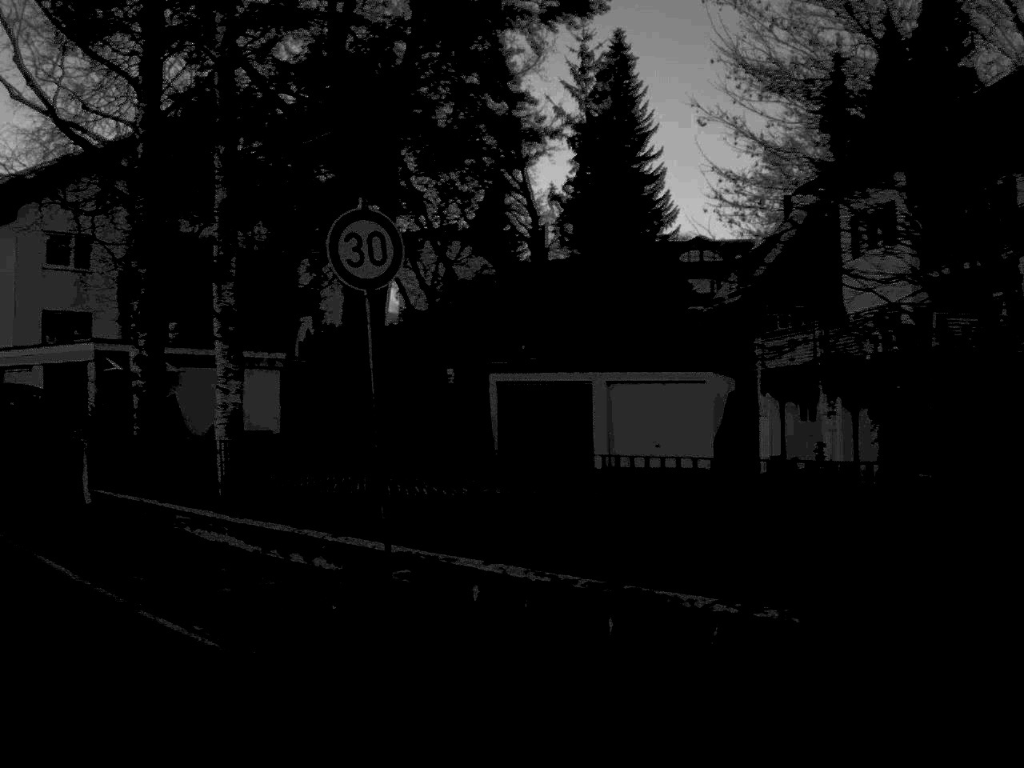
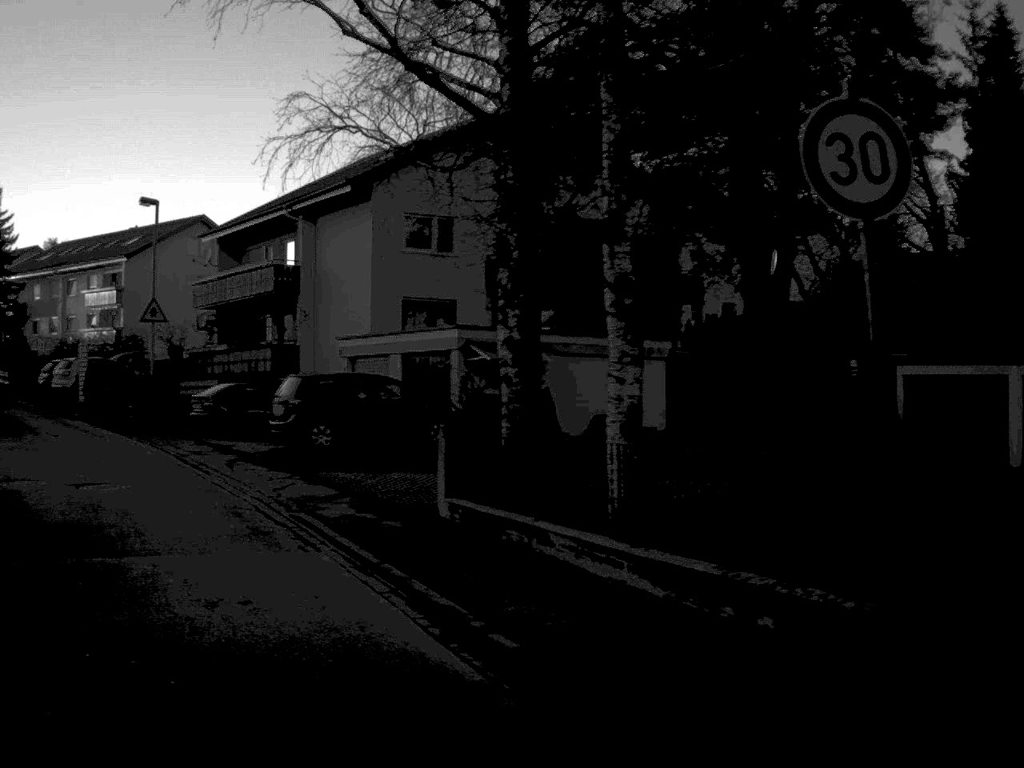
(-0.5, +3.2) m; -16°
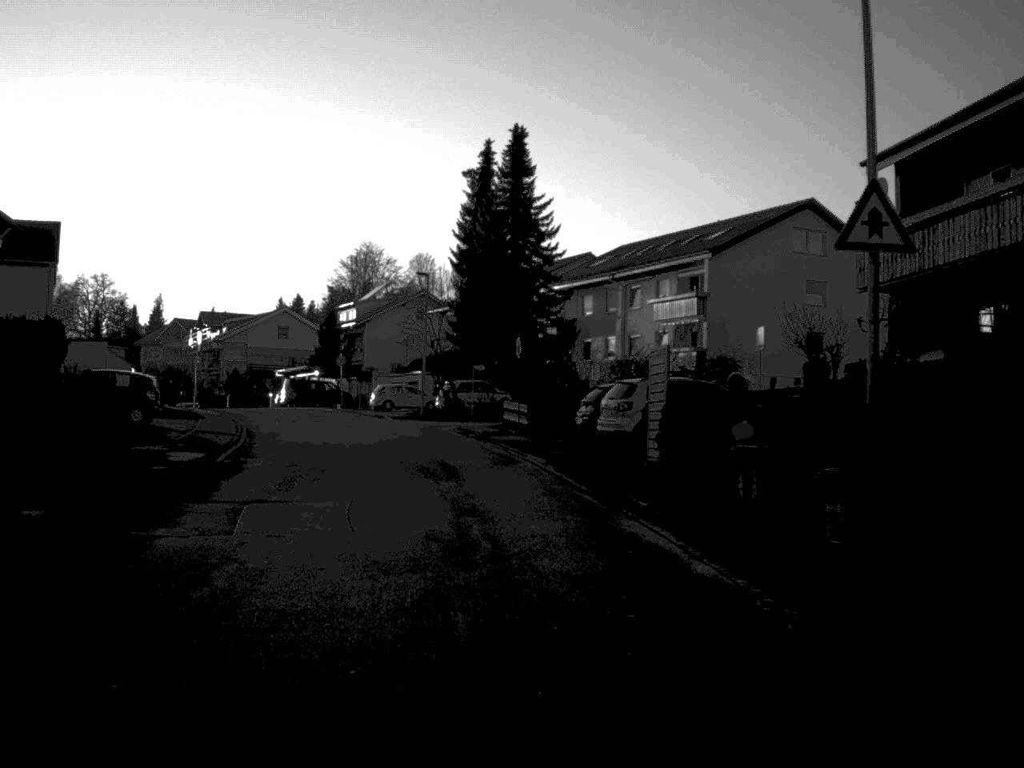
(-7.0, +22.3) m; -24°
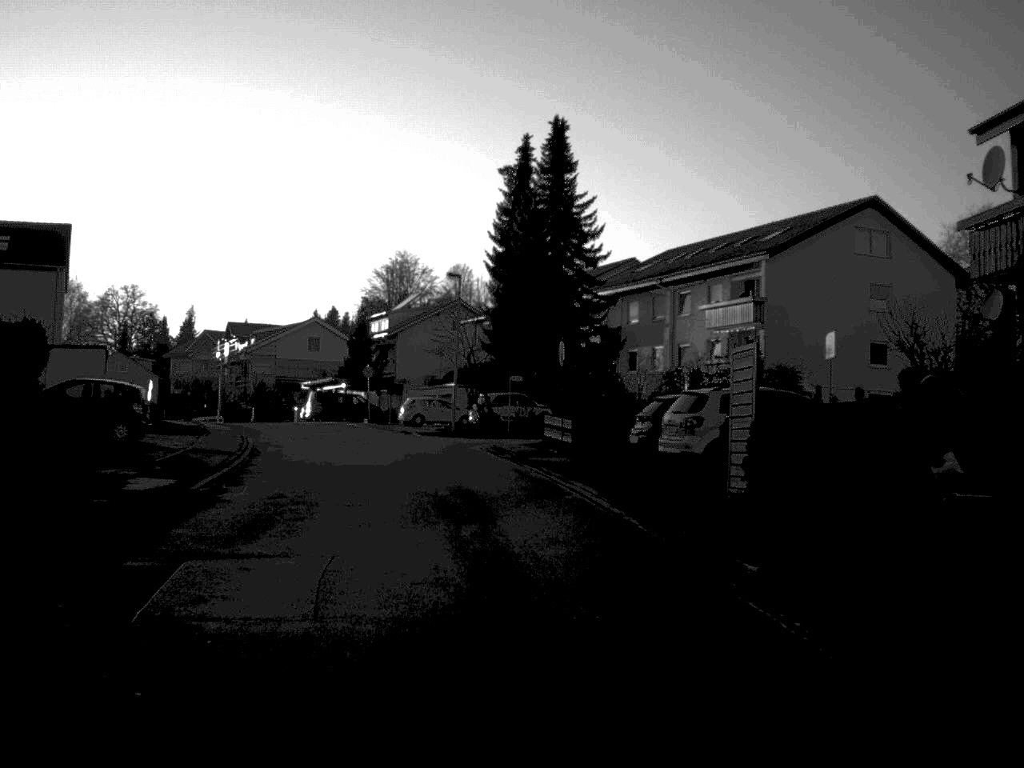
(-0.1, +5.1) m; -2°
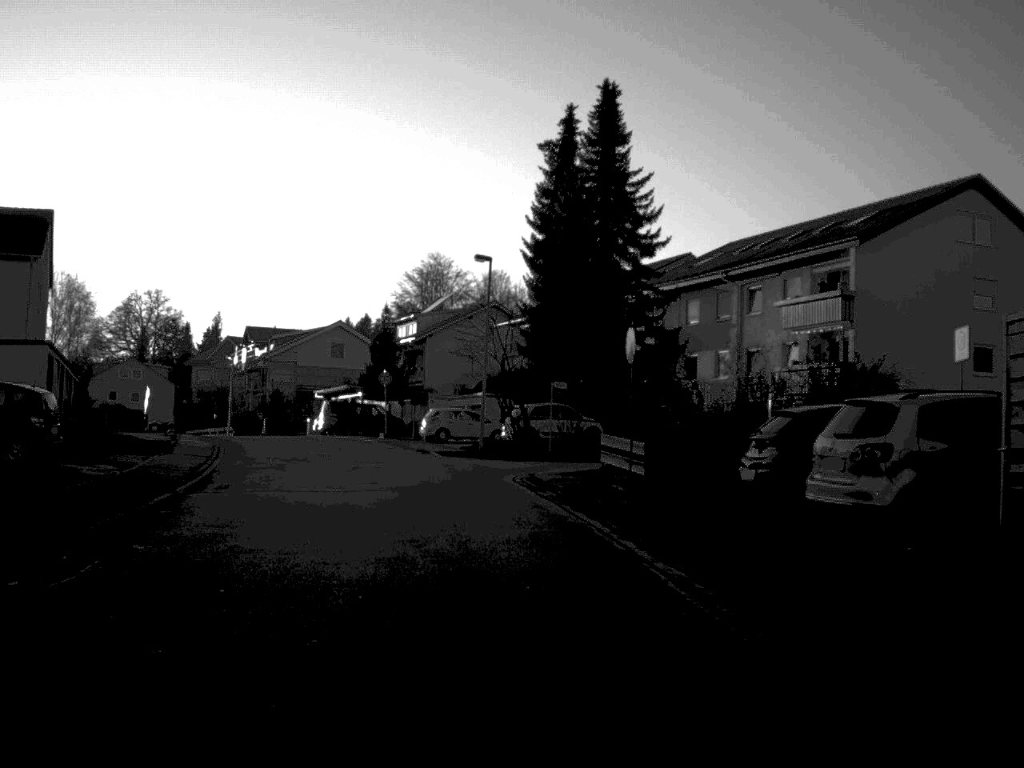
(-0.1, +9.5) m; -2°
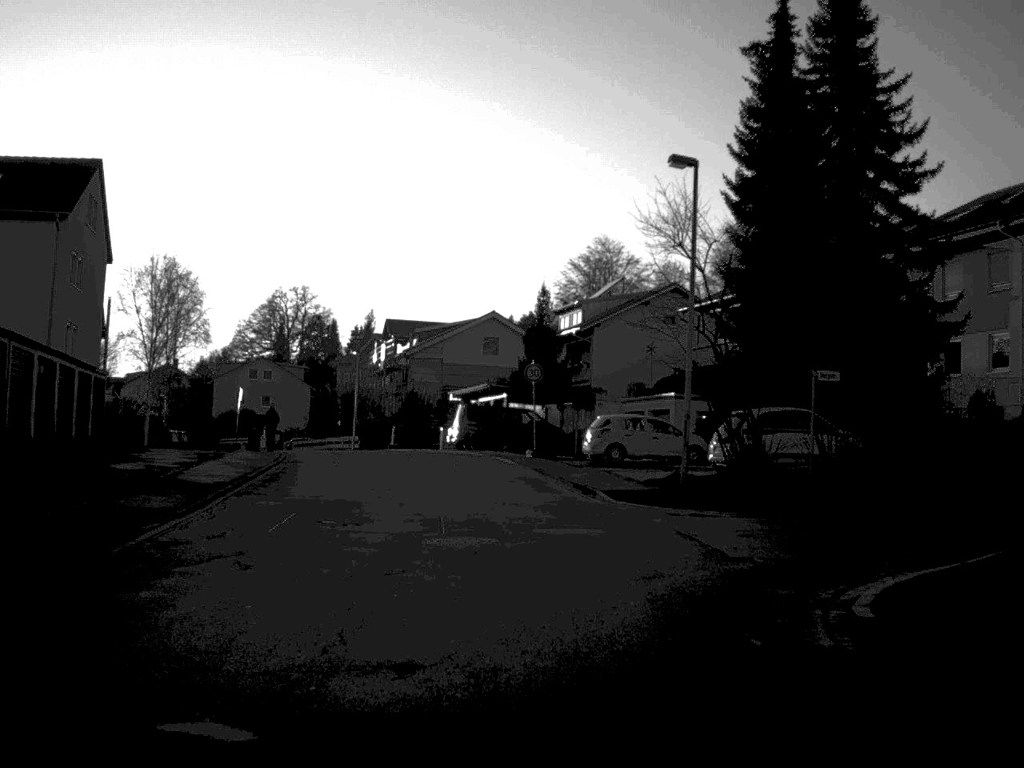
(-1.0, +16.5) m; -8°
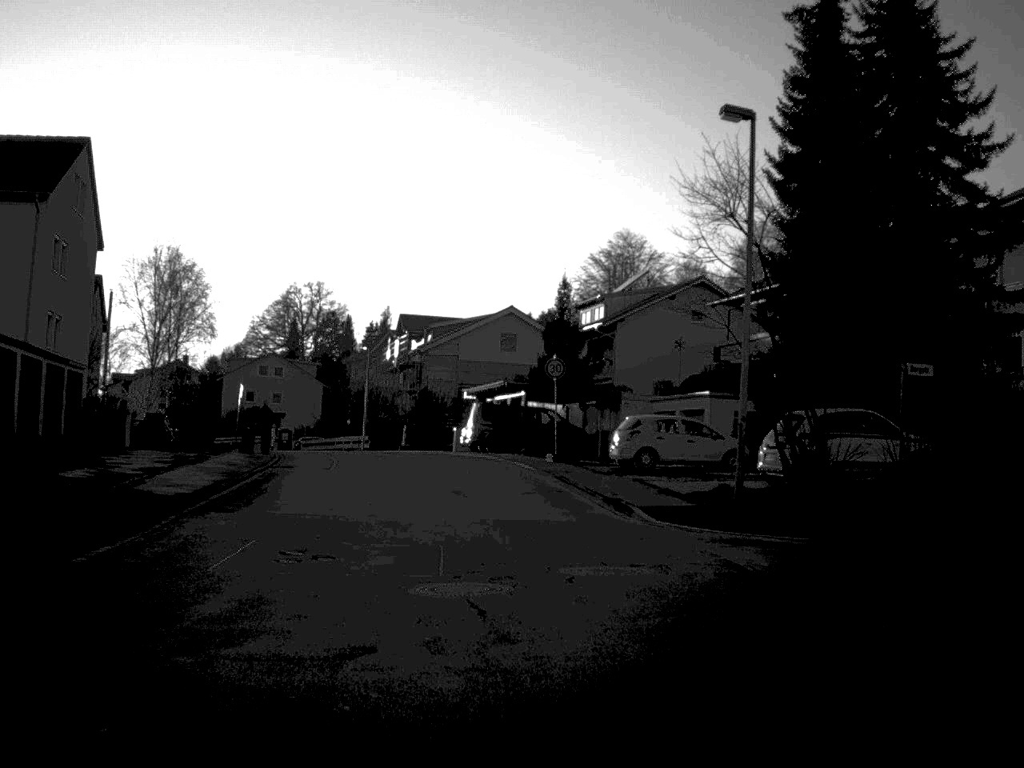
(0.0, +4.0) m; -1°
